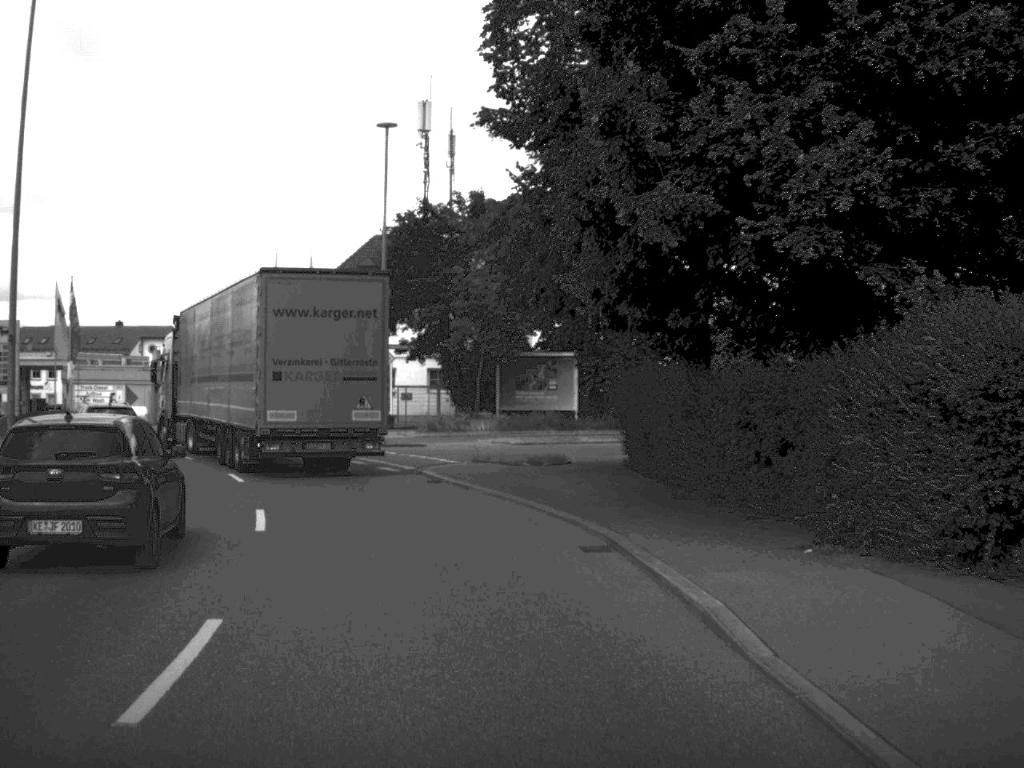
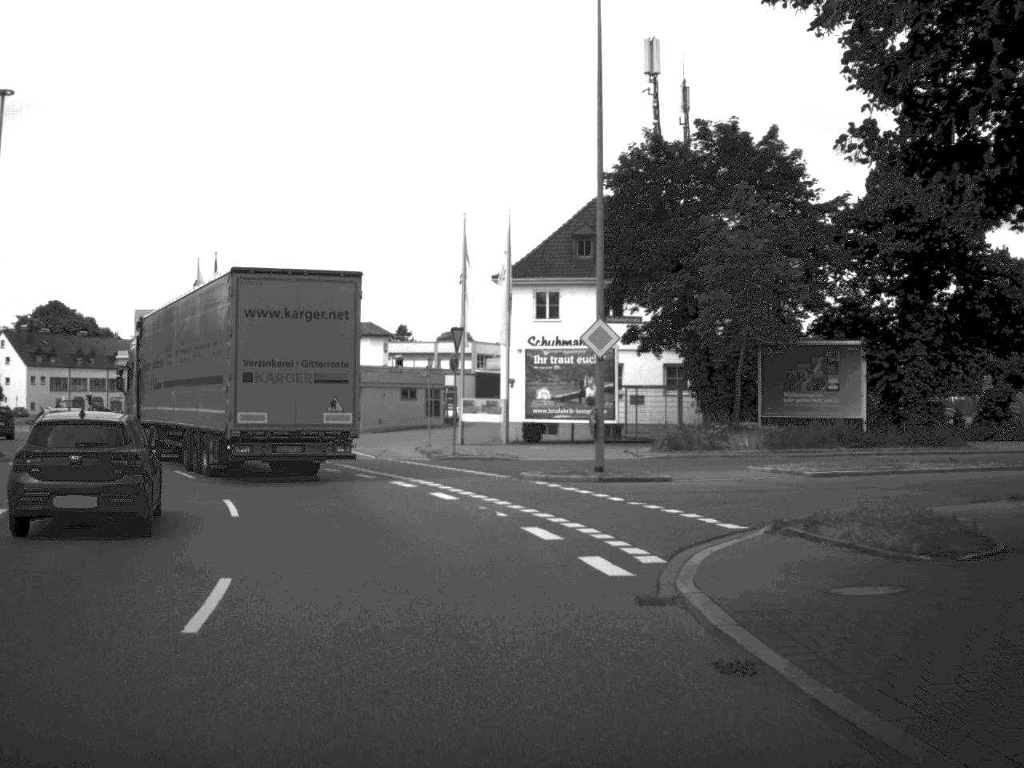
(-1.3, +15.4) m; -10°
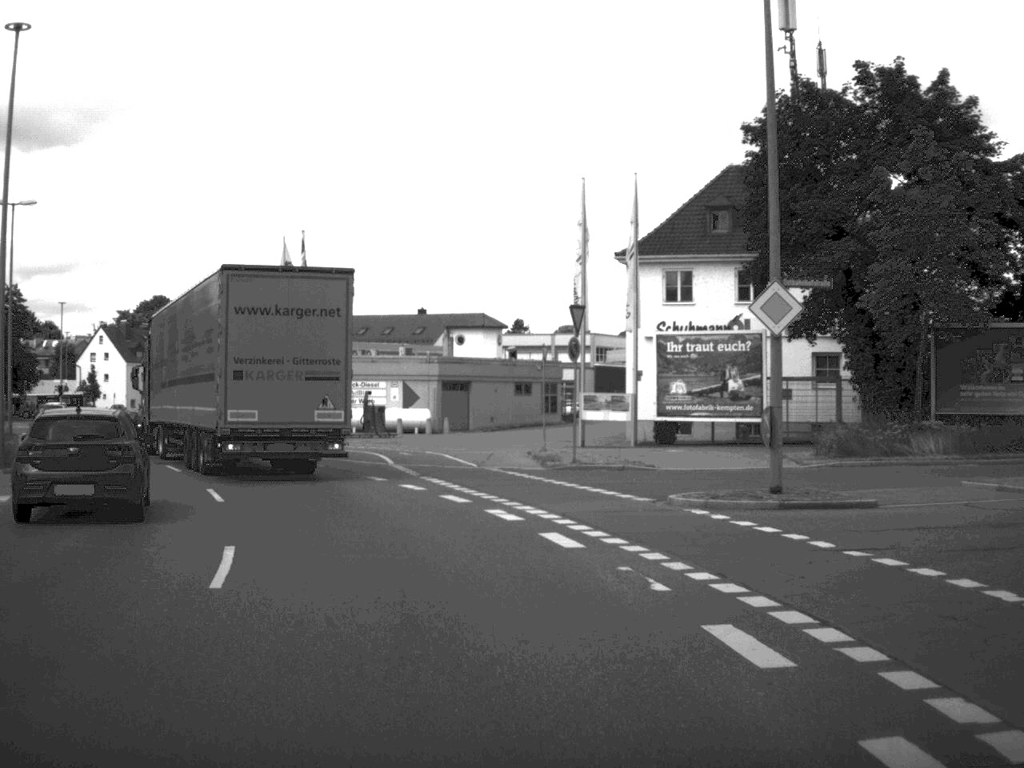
(-0.3, +7.0) m; -5°
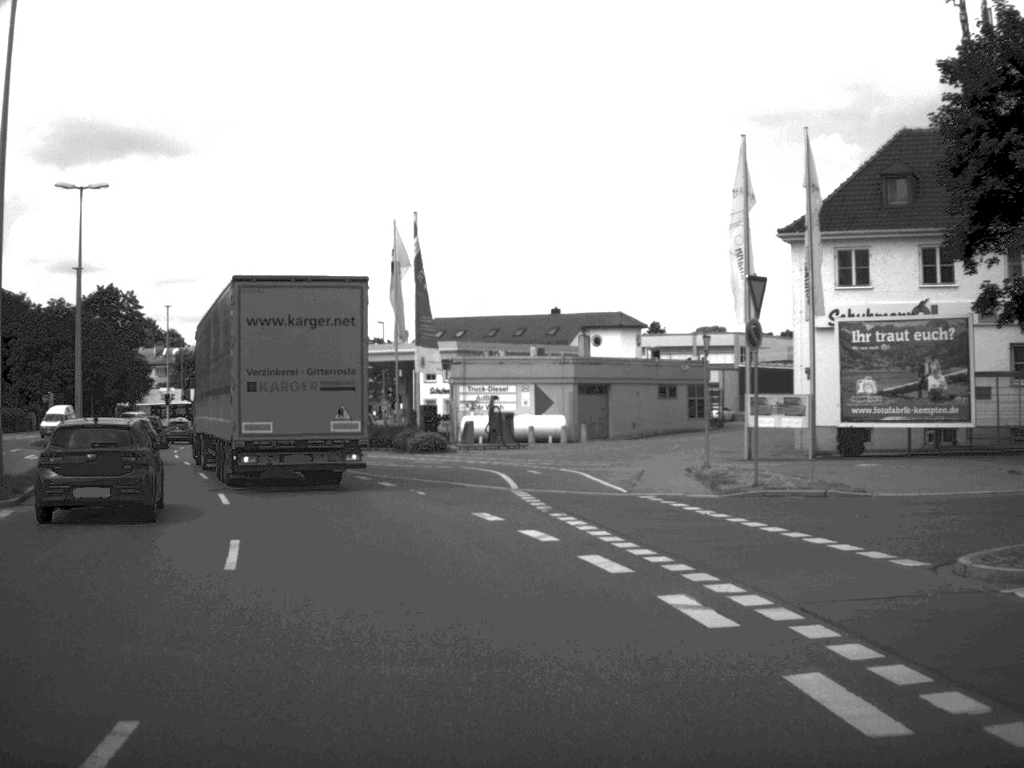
(-0.4, +7.3) m; -6°
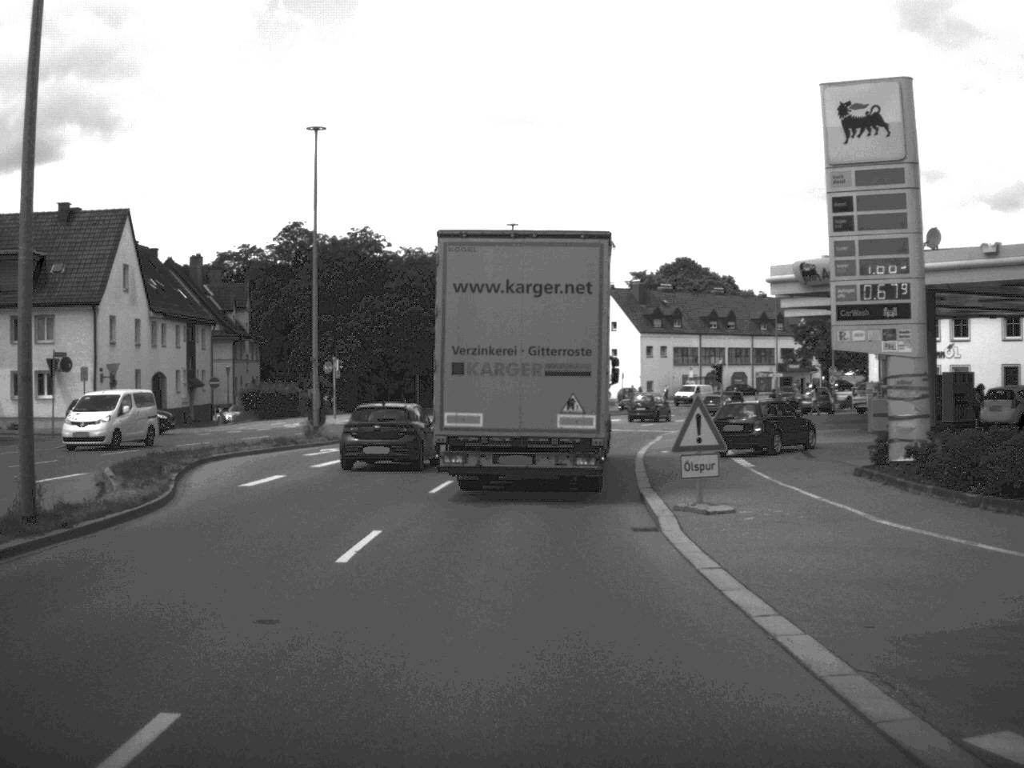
(-7.1, +35.0) m; -18°
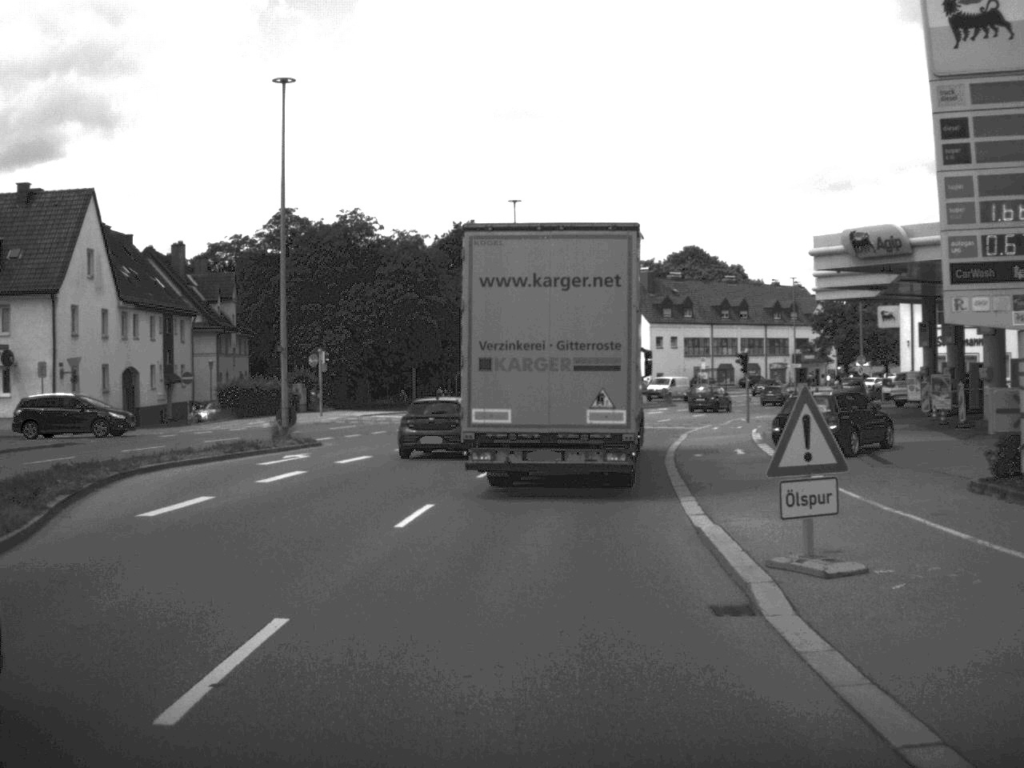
(0.0, +6.1) m; 0°
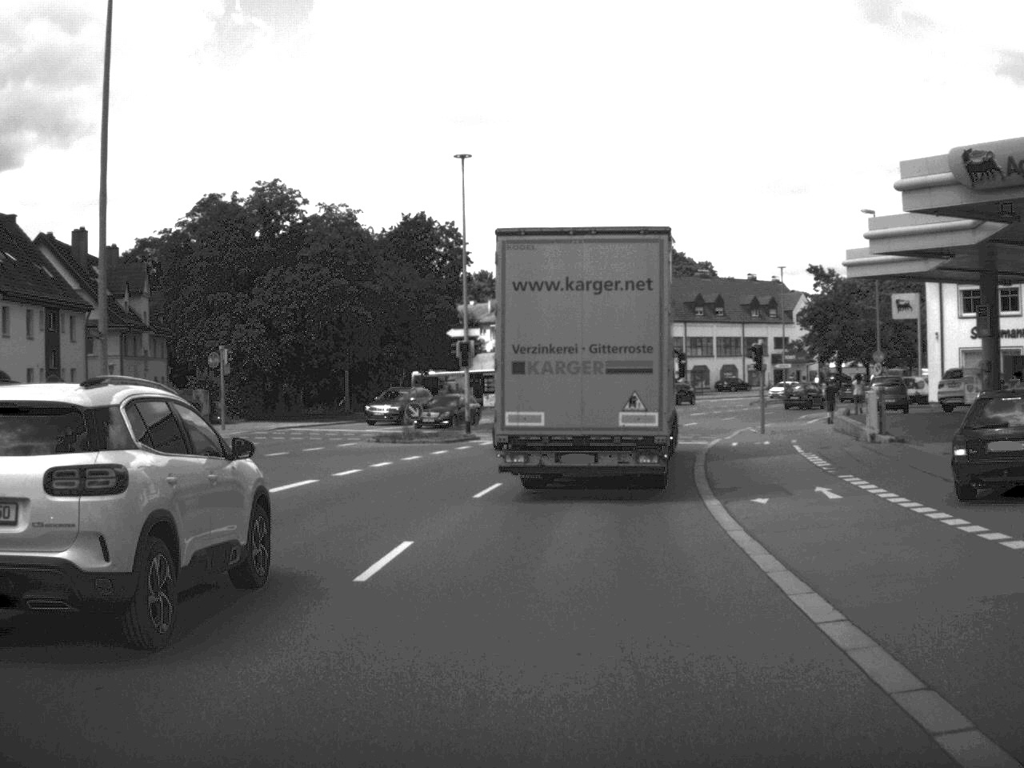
(+0.1, +12.6) m; +2°
